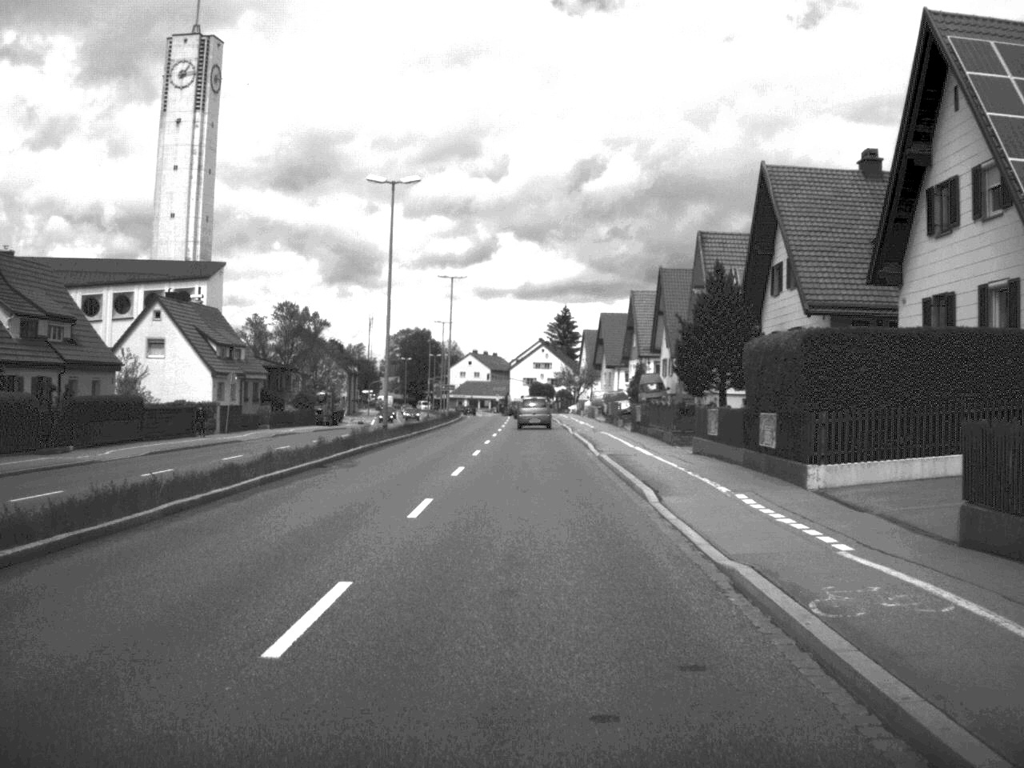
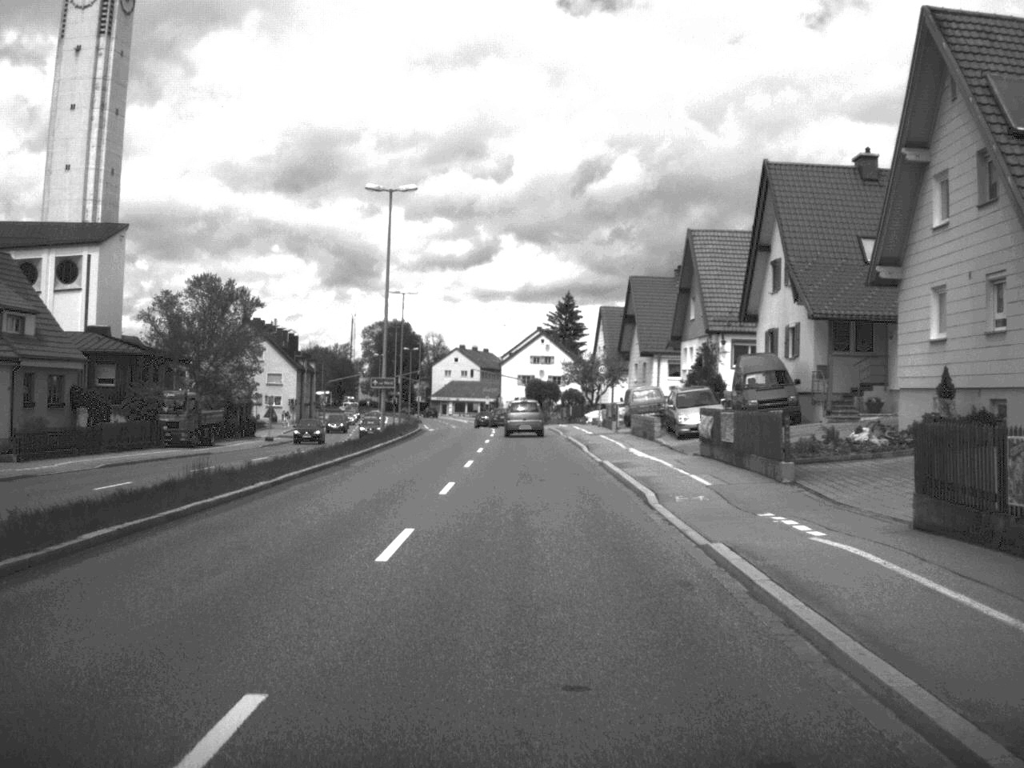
(0.0, +39.2) m; 0°
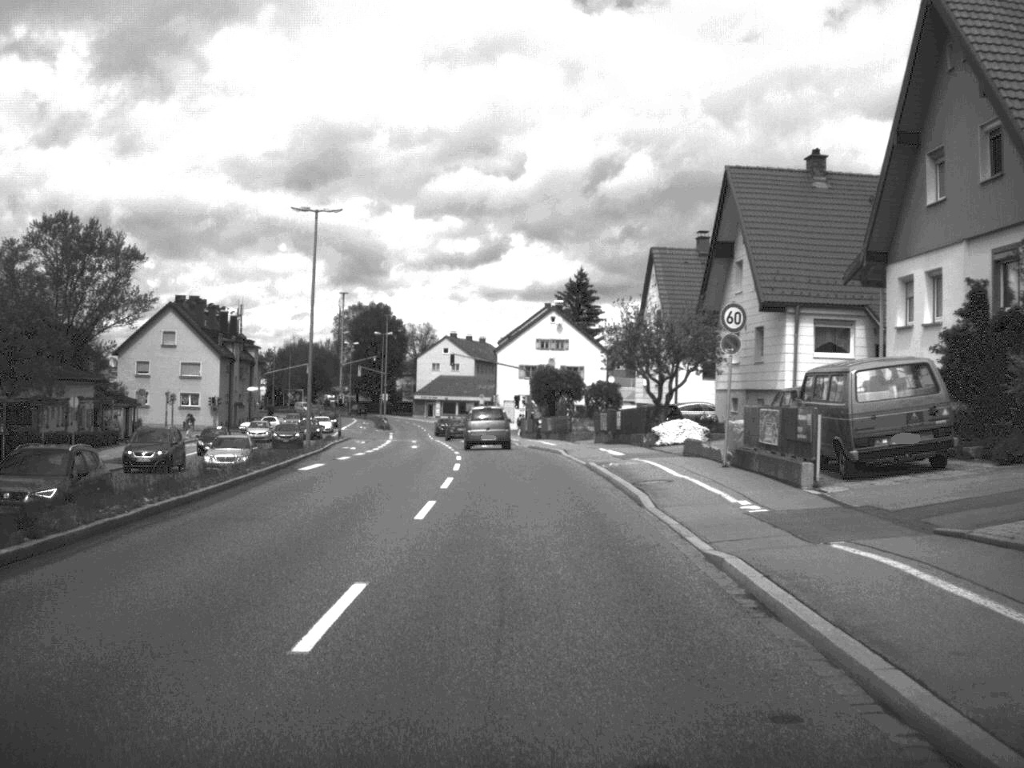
(-0.1, +40.1) m; 0°
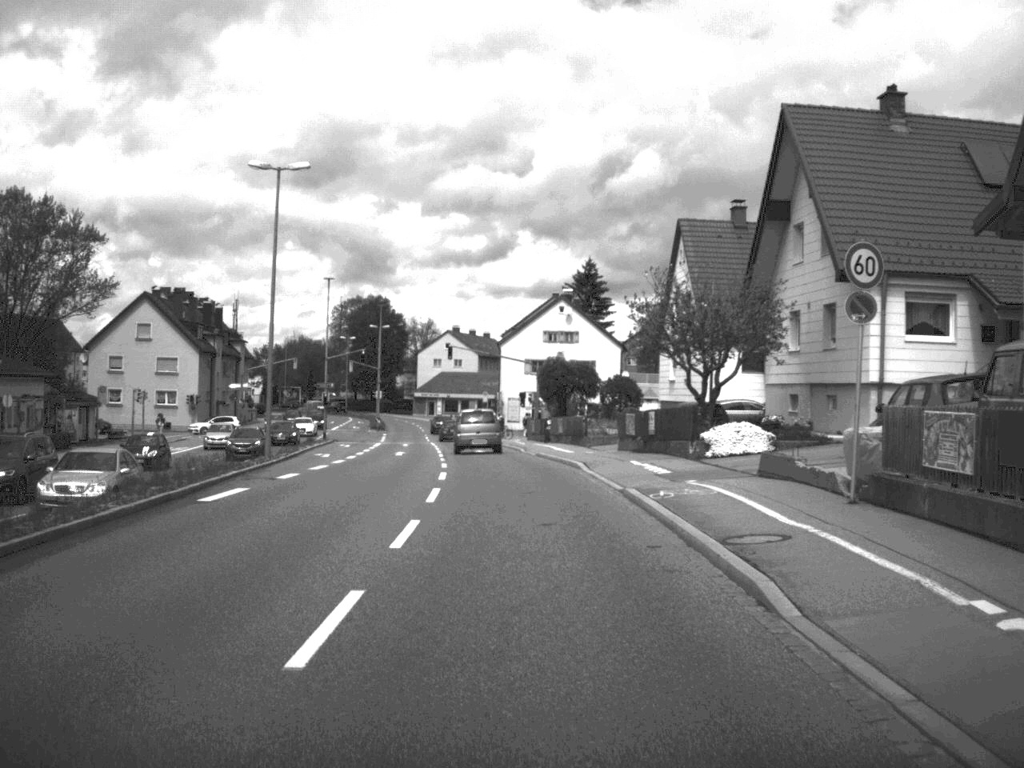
(0.0, +9.4) m; 0°
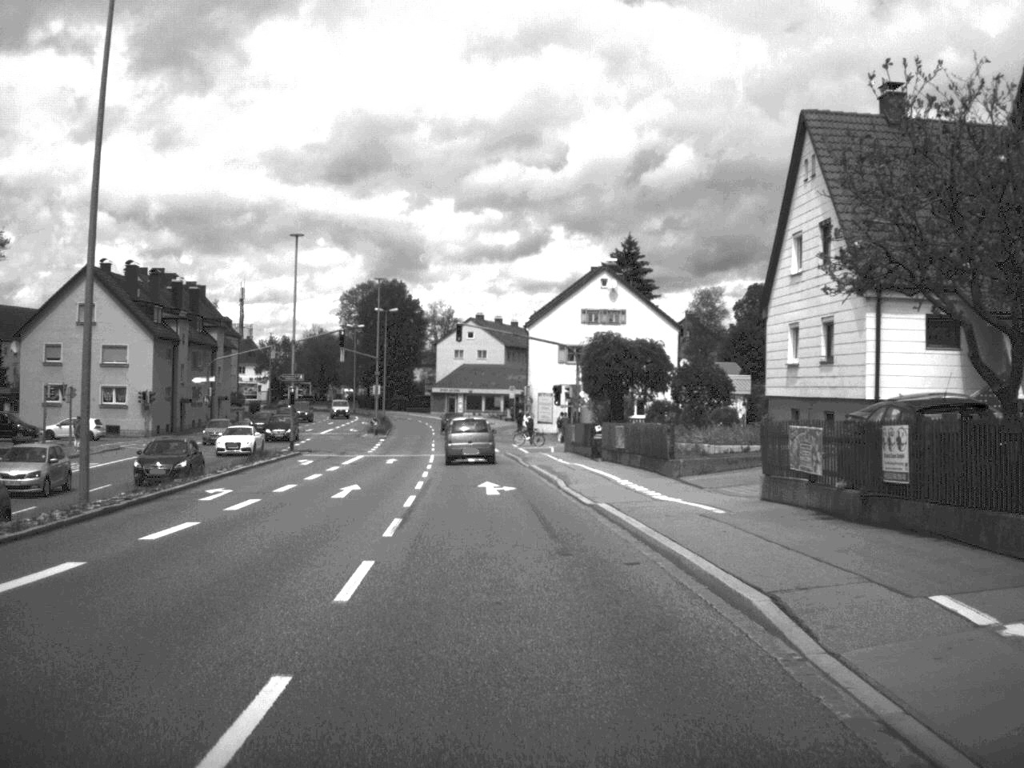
(-0.2, +20.6) m; -2°
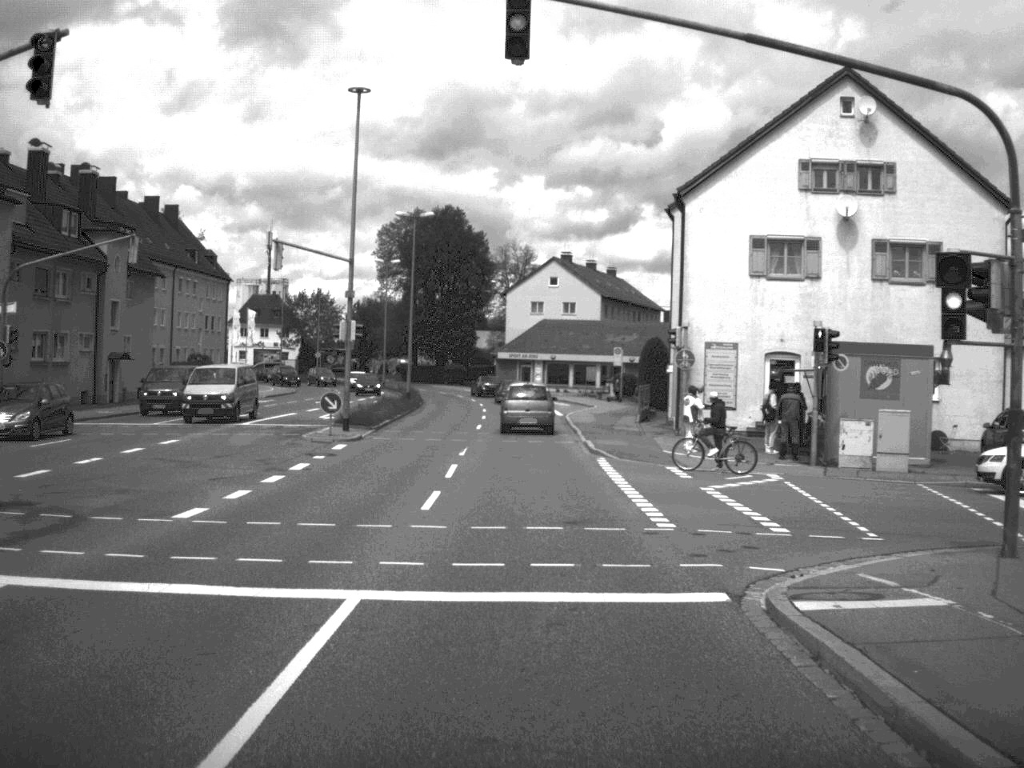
(-2.0, +45.7) m; -4°
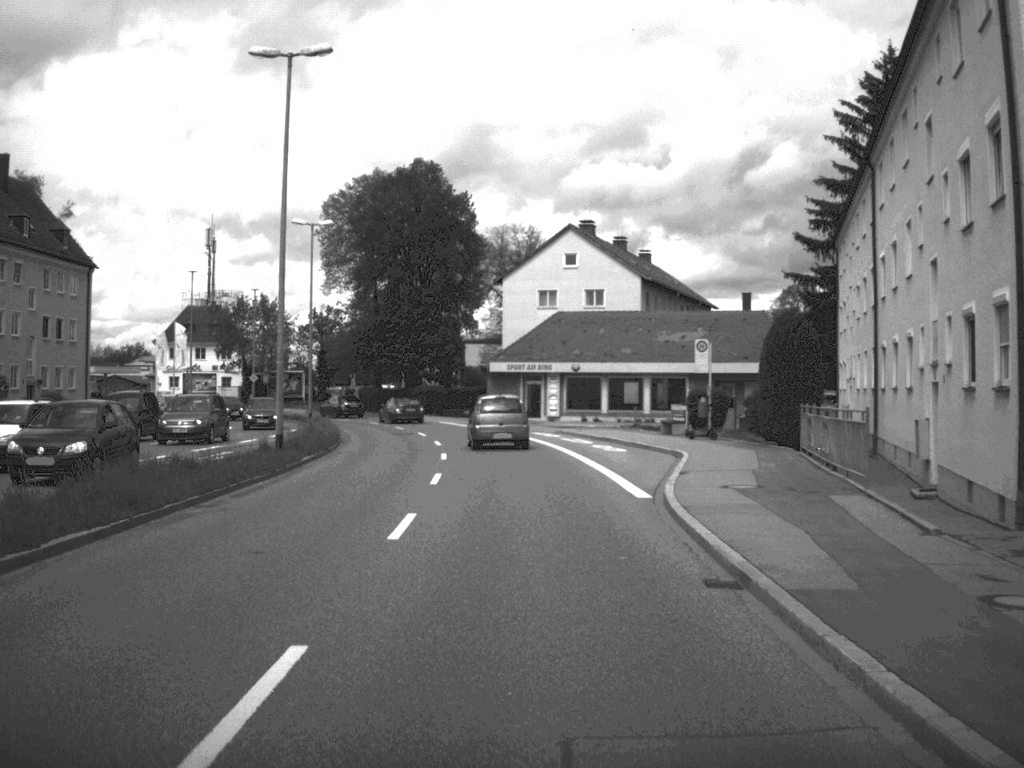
(-0.2, +37.5) m; 0°
